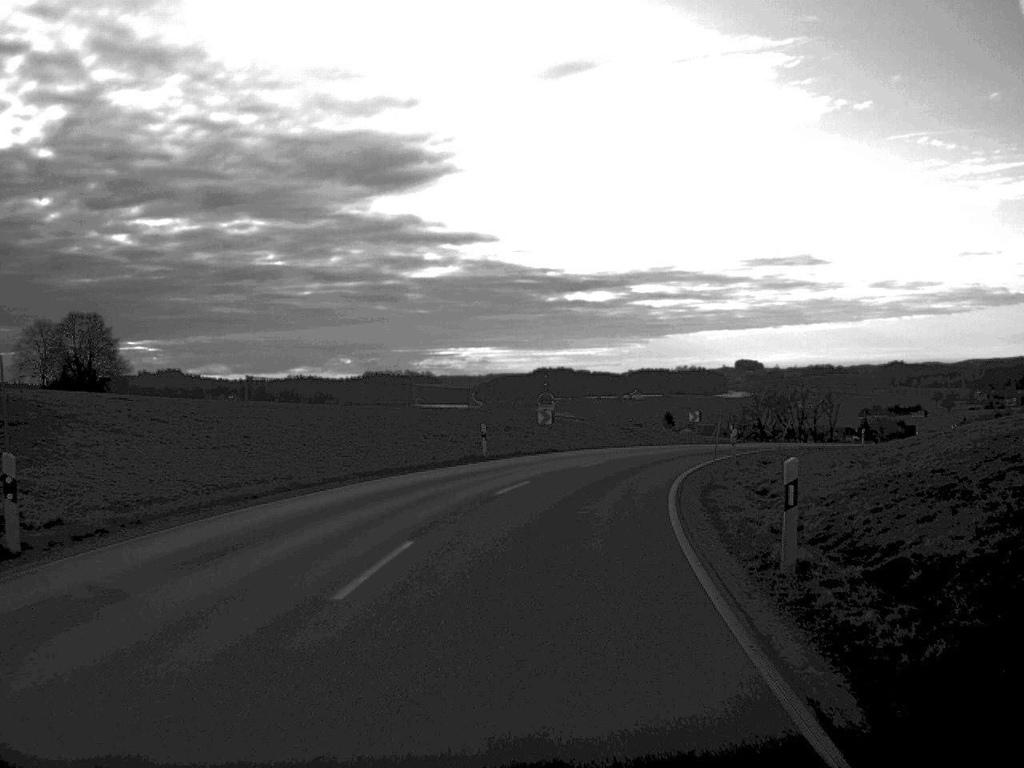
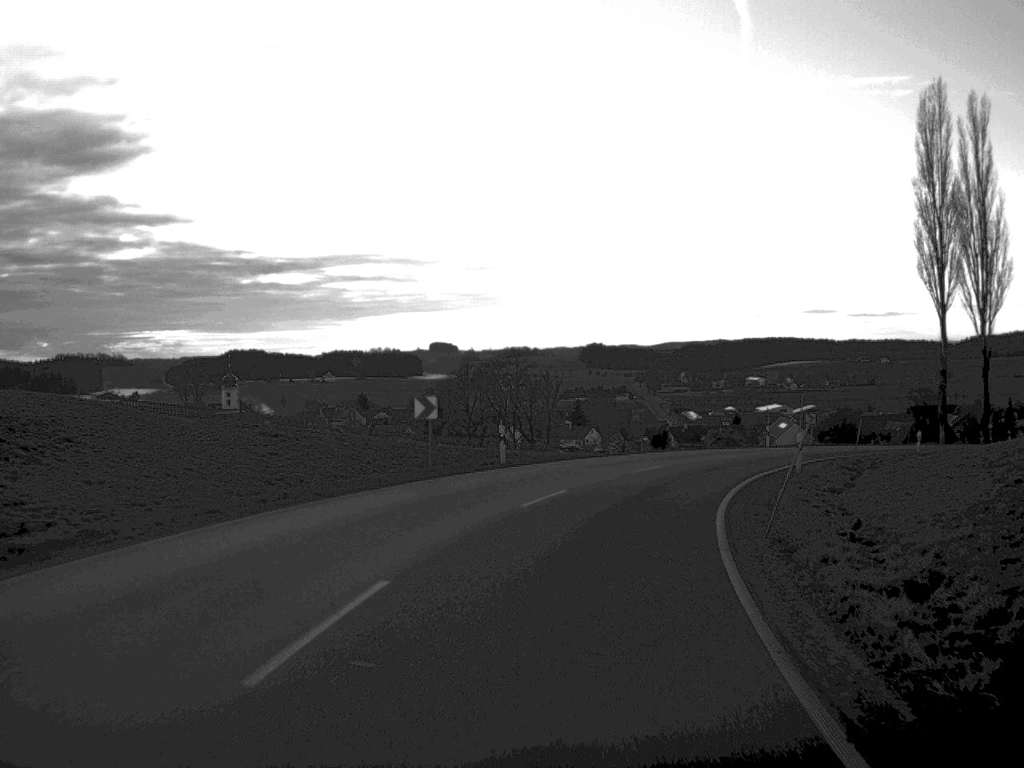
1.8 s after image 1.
(+4.1, +38.3) m; +14°
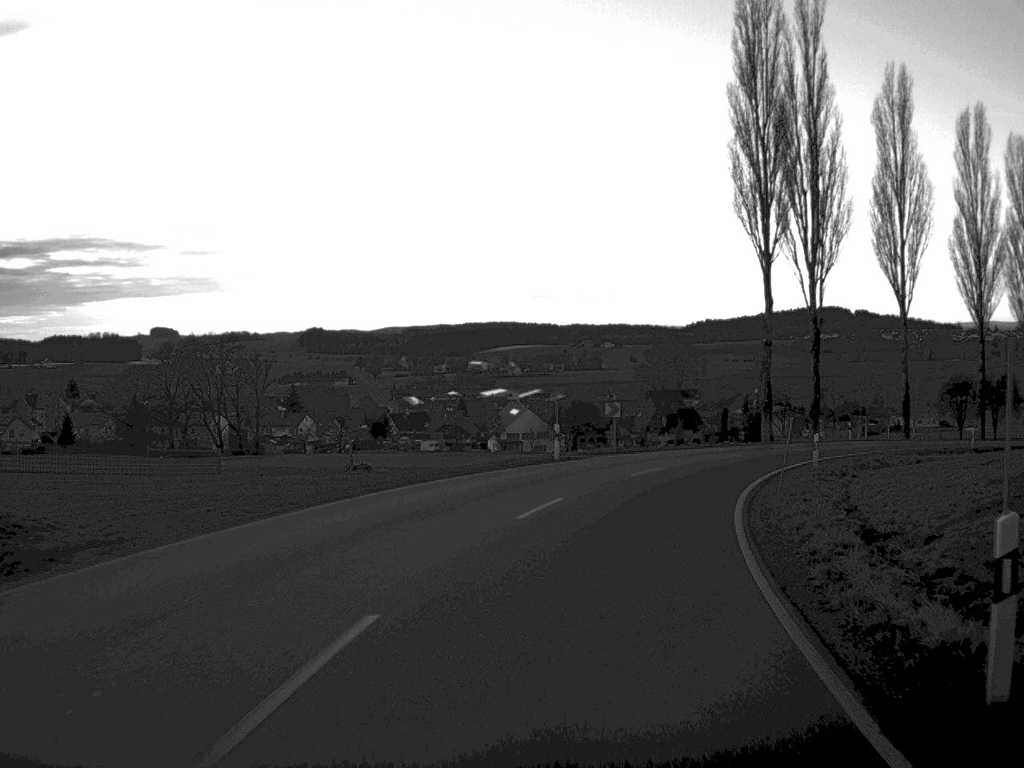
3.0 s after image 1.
(+2.7, +25.1) m; +12°
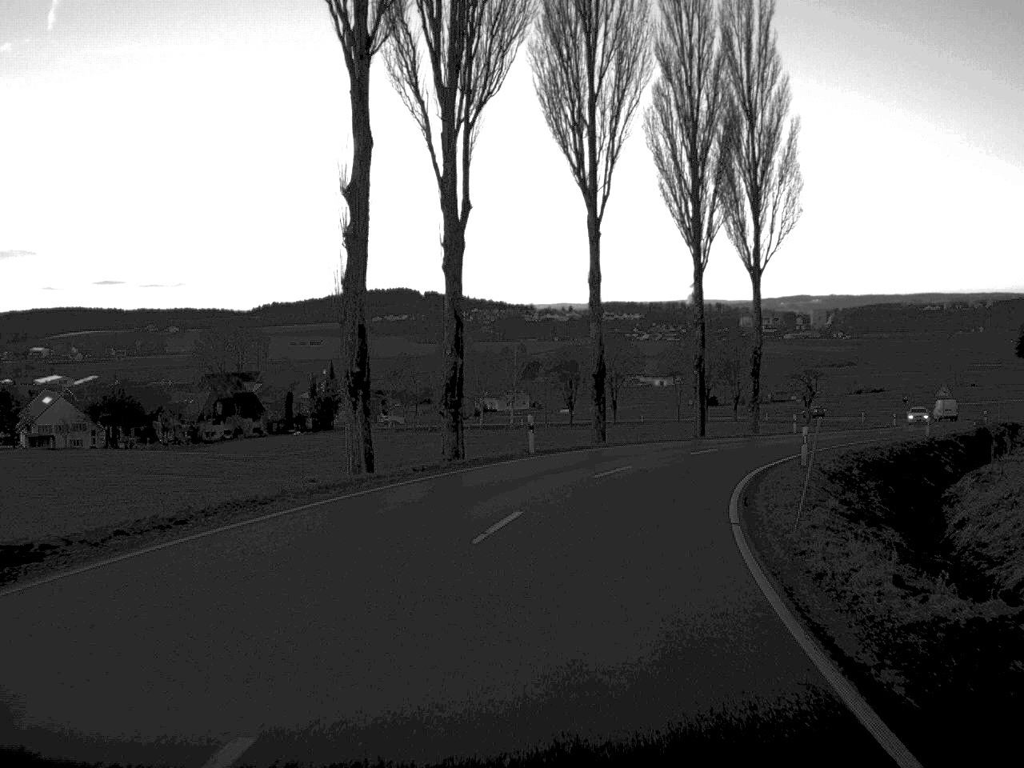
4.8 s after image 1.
(+6.6, +38.5) m; +19°
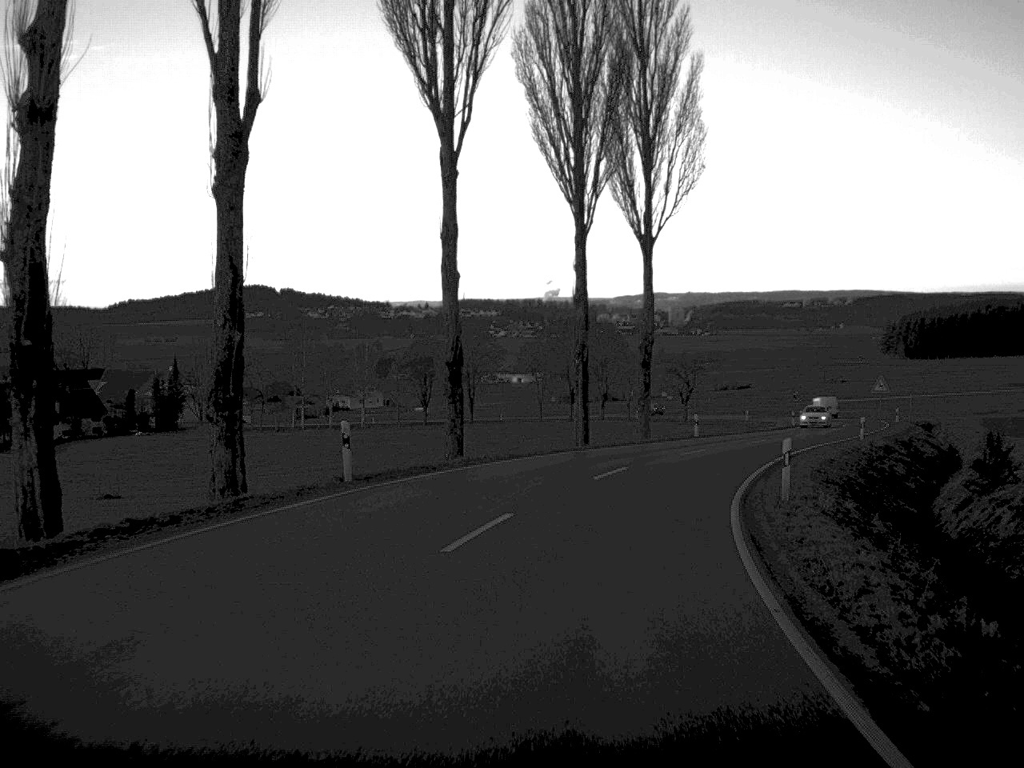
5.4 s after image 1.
(+0.7, +12.9) m; +6°
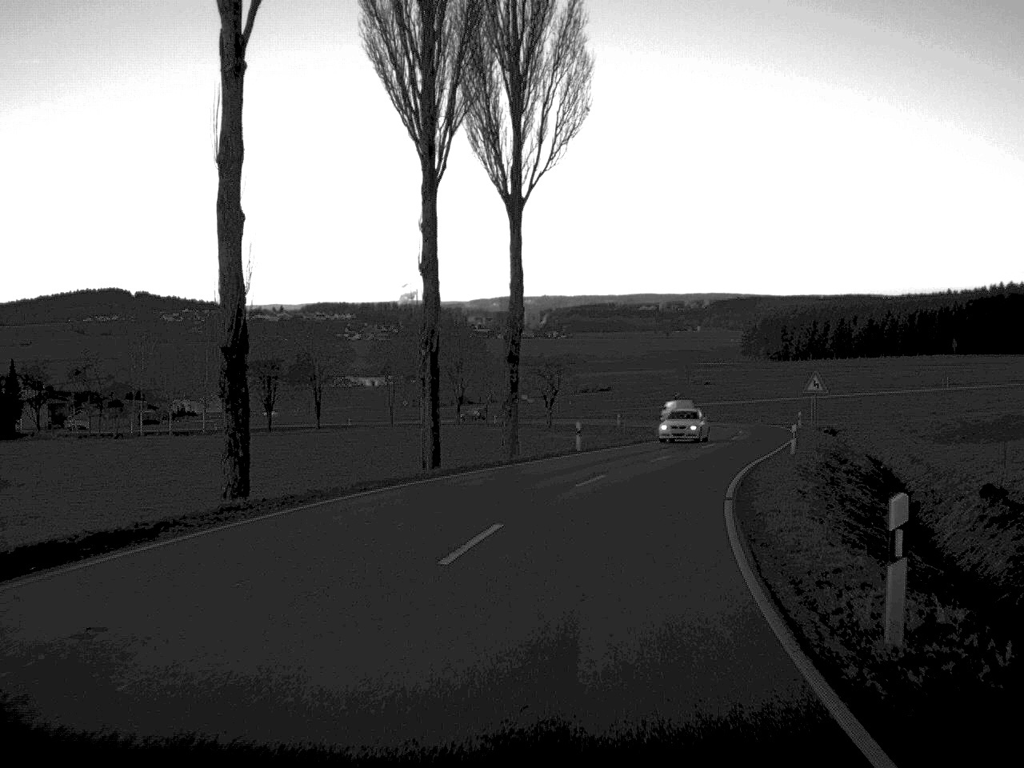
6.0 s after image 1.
(+0.7, +12.4) m; +6°
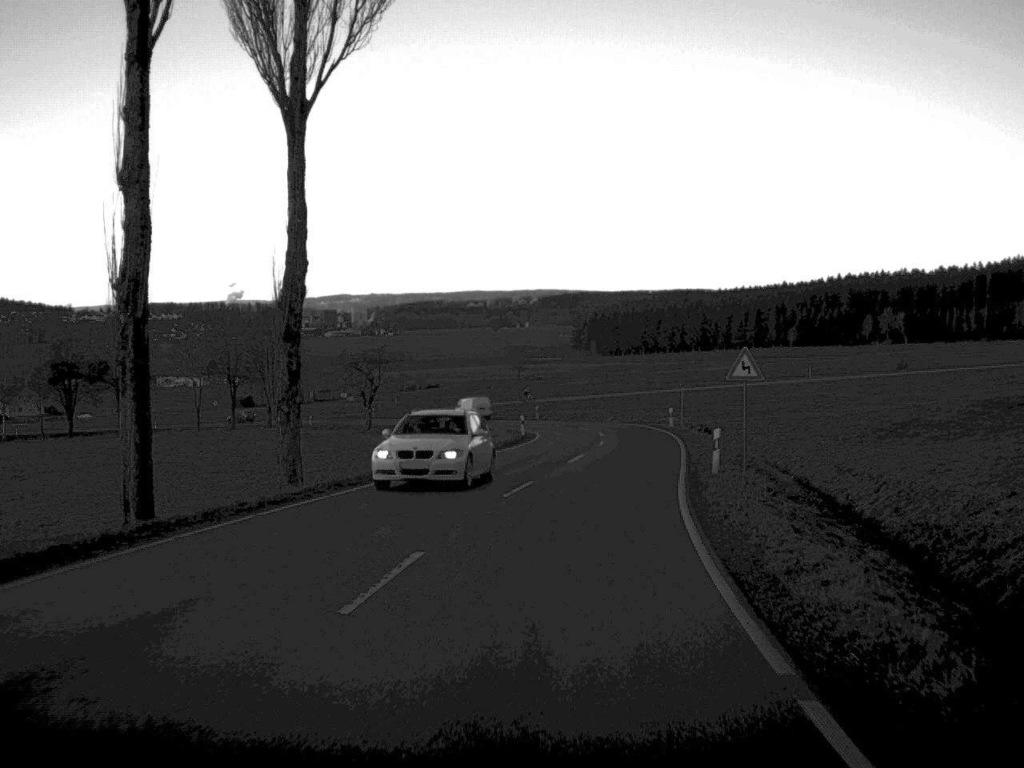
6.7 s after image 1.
(+1.0, +14.7) m; +8°
